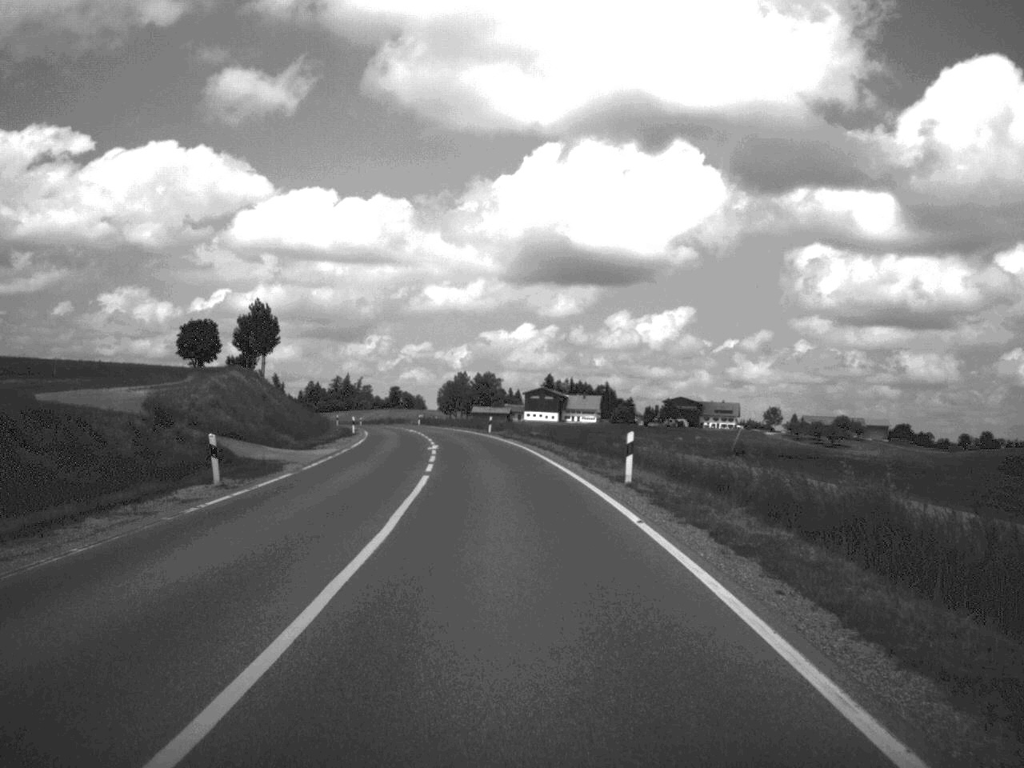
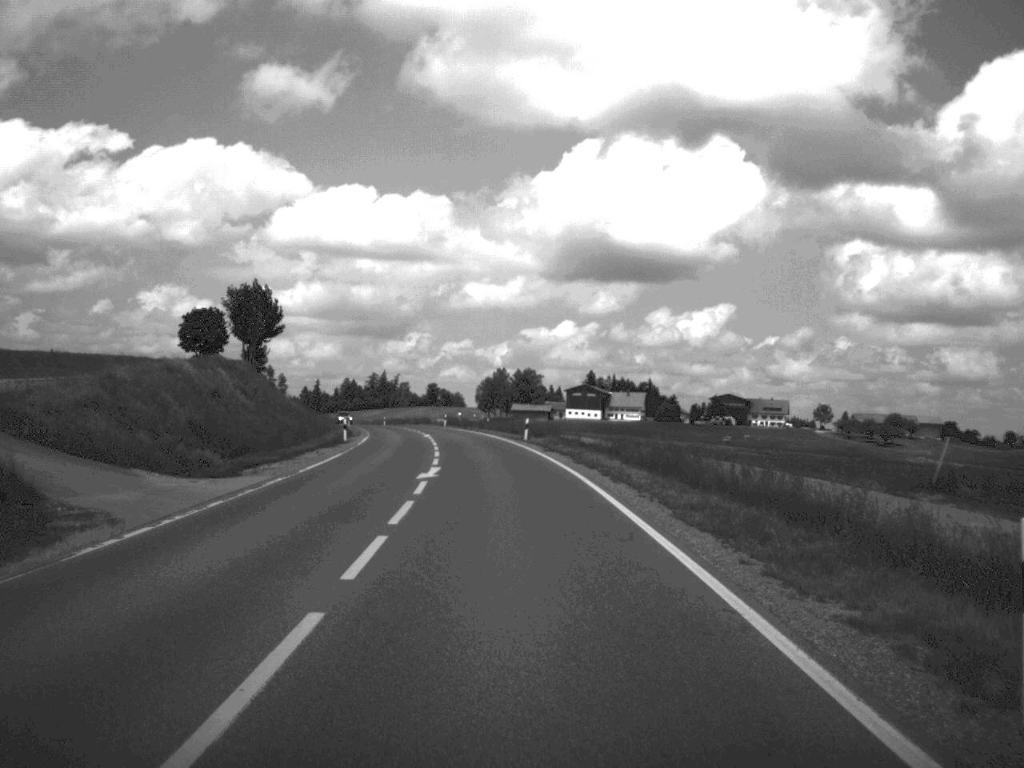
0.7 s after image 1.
(-0.3, +18.2) m; -2°
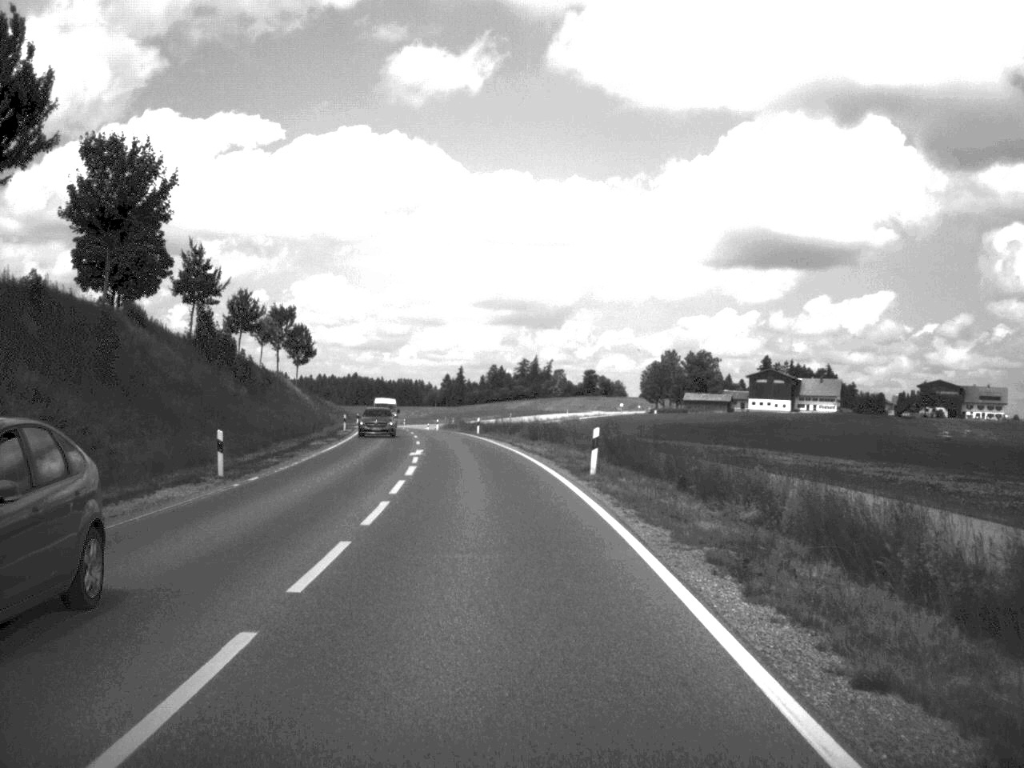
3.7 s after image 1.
(-4.7, +77.2) m; -7°
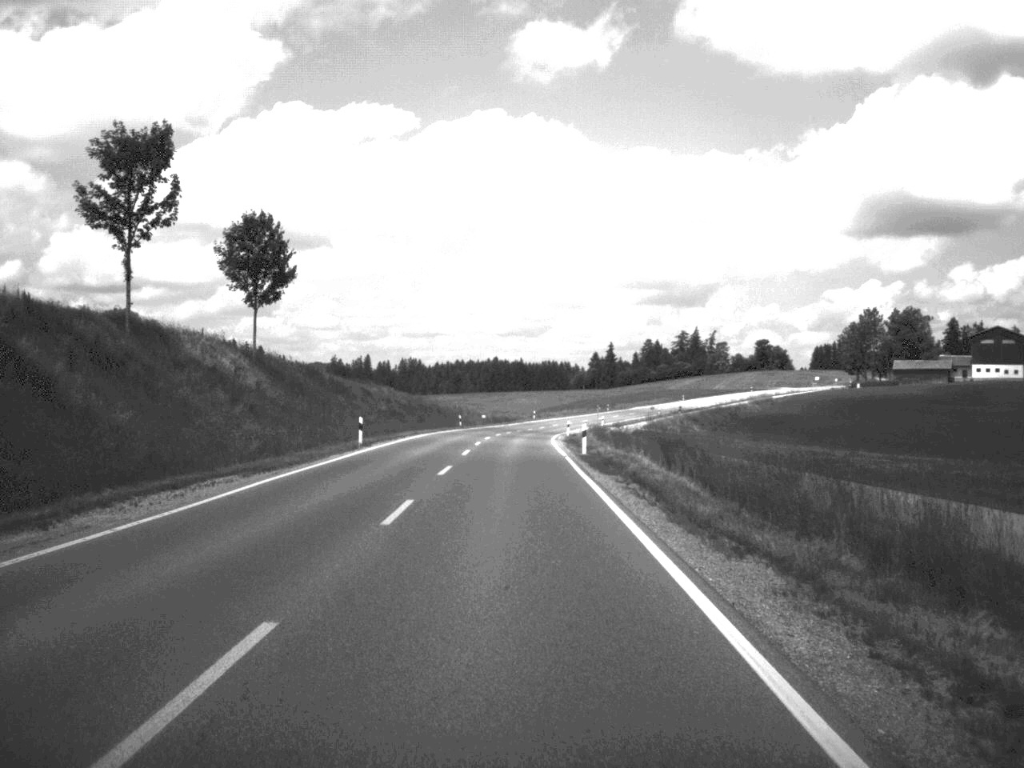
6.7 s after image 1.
(-5.5, +79.9) m; -7°
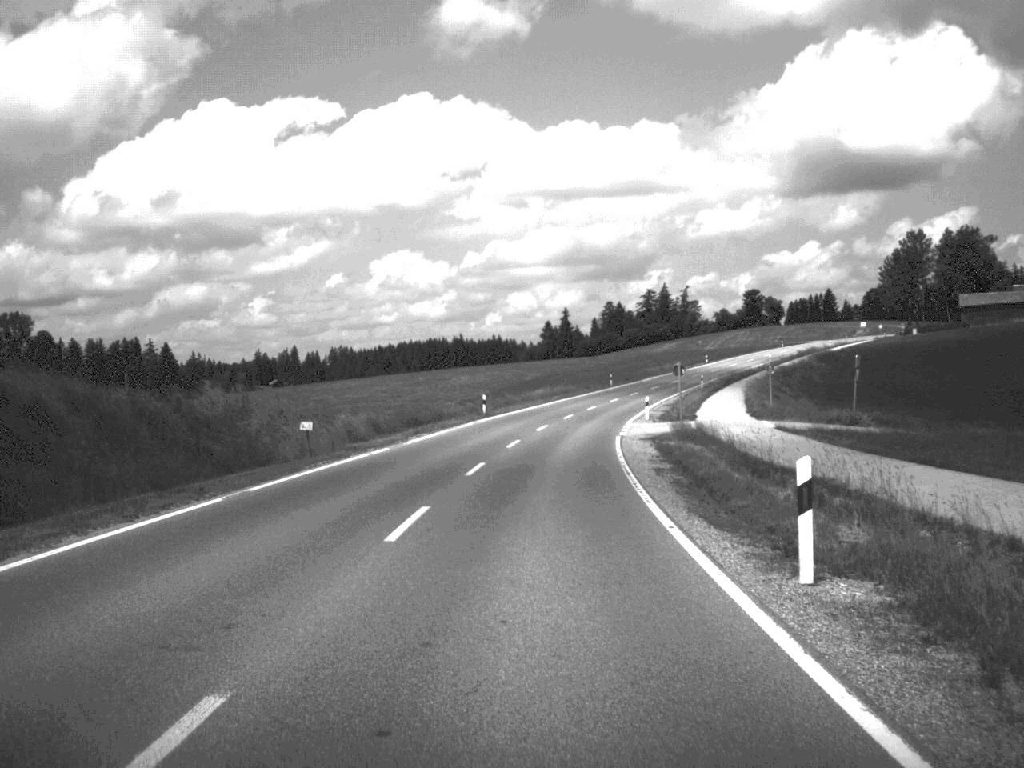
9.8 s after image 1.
(+0.1, +82.5) m; +2°
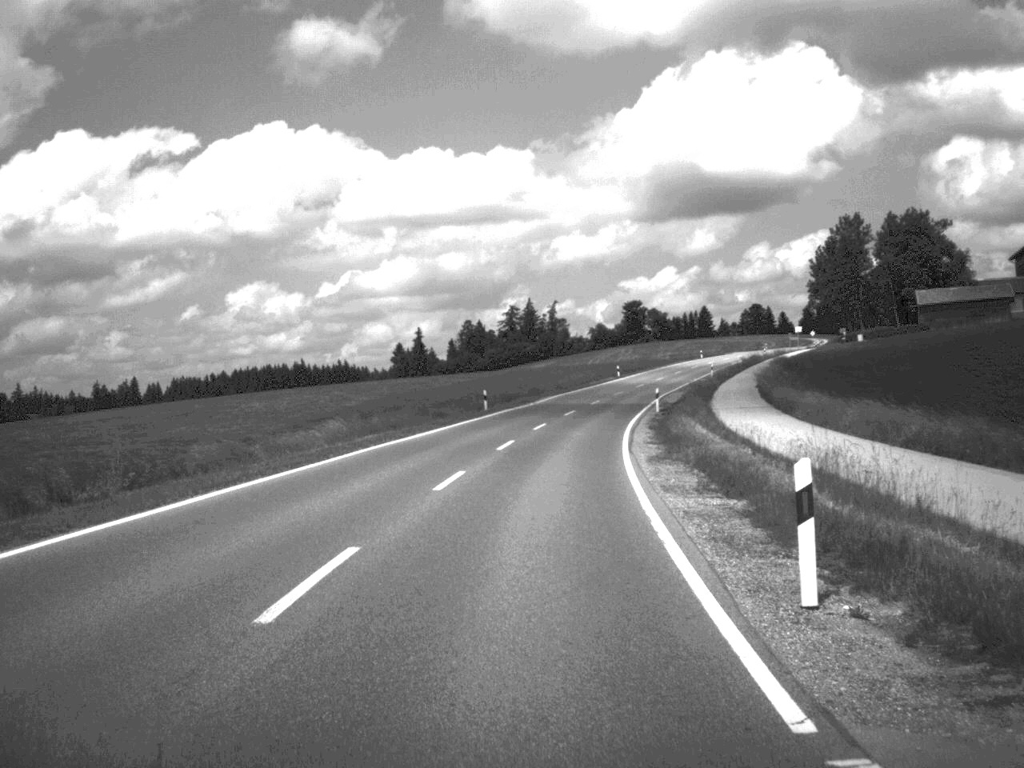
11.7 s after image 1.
(+2.5, +50.7) m; +6°
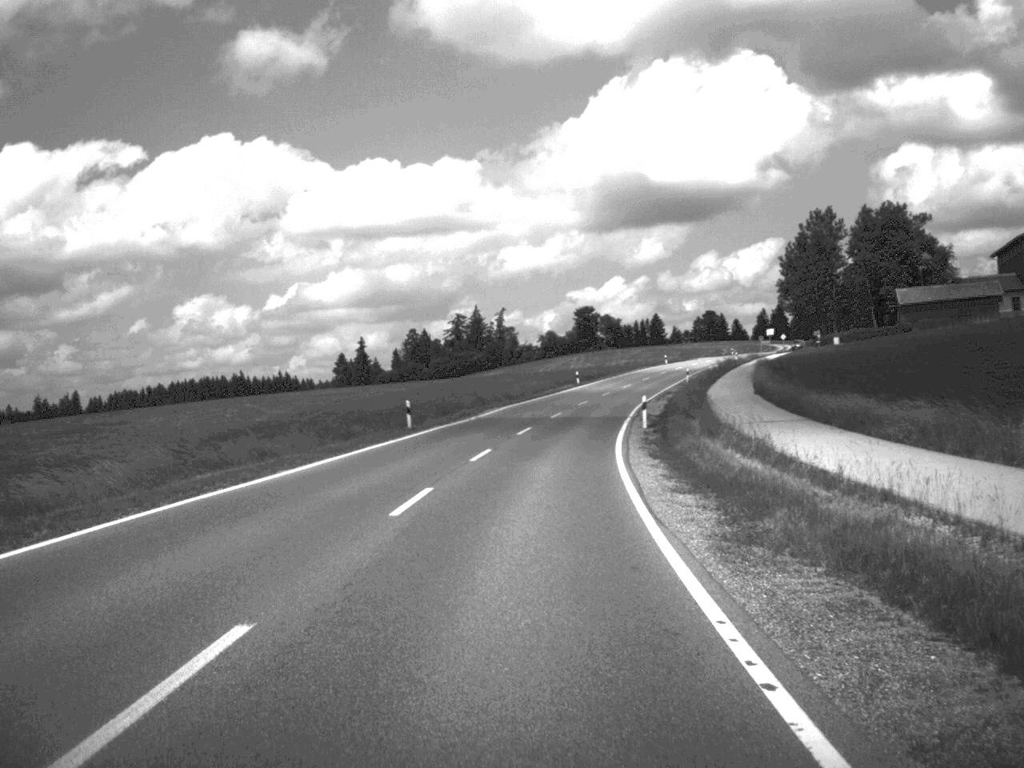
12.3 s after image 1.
(+0.3, +15.6) m; +2°
